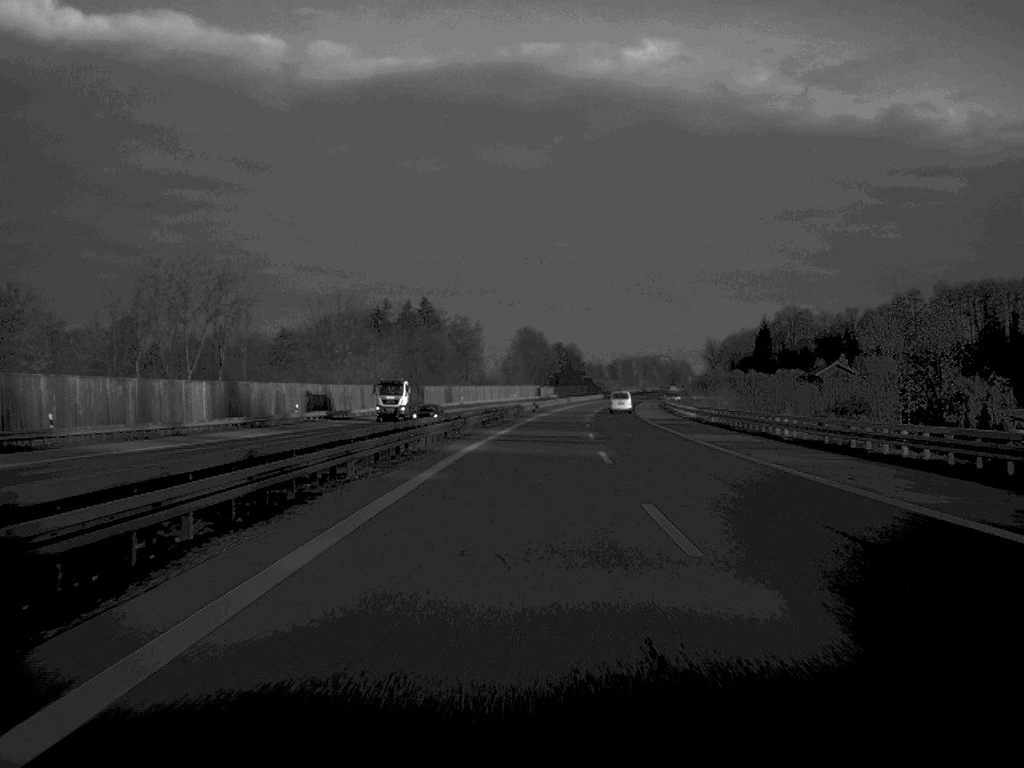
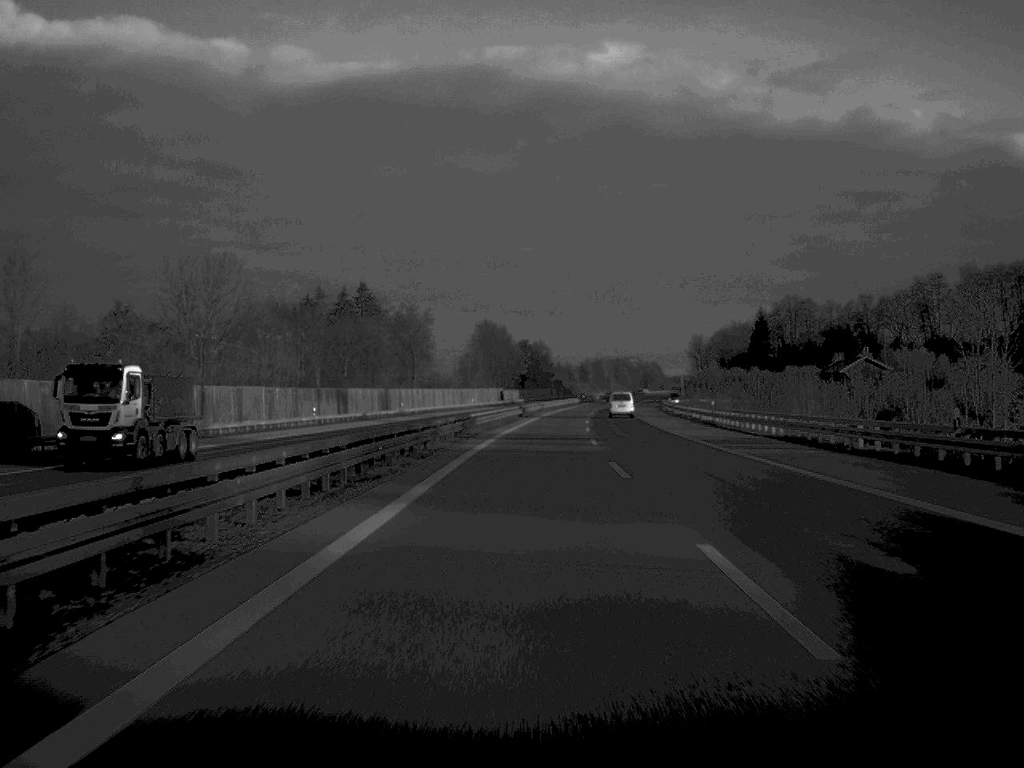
(+0.6, +40.6) m; +2°
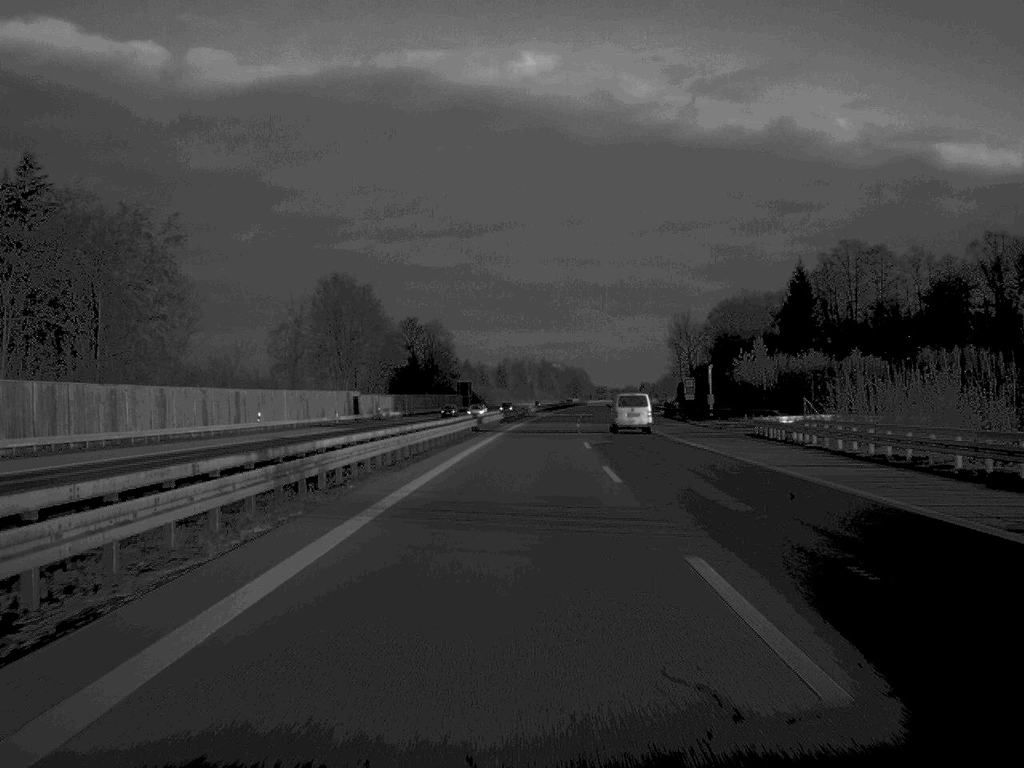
(+3.9, +108.2) m; +4°
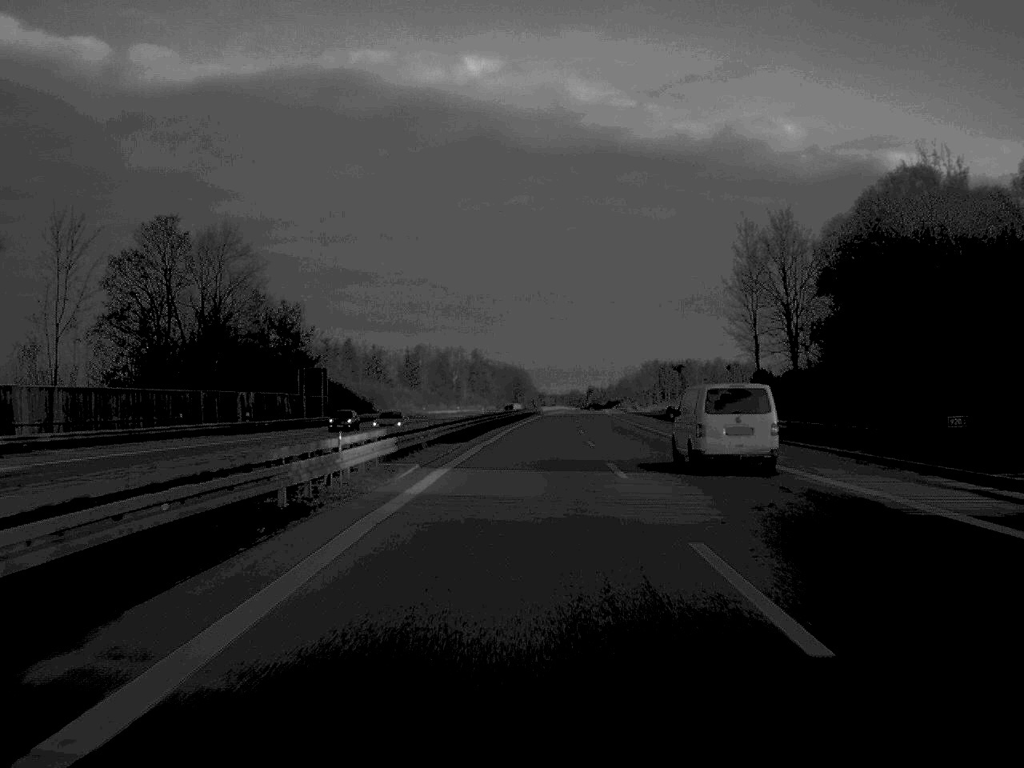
(+2.7, +106.3) m; +3°
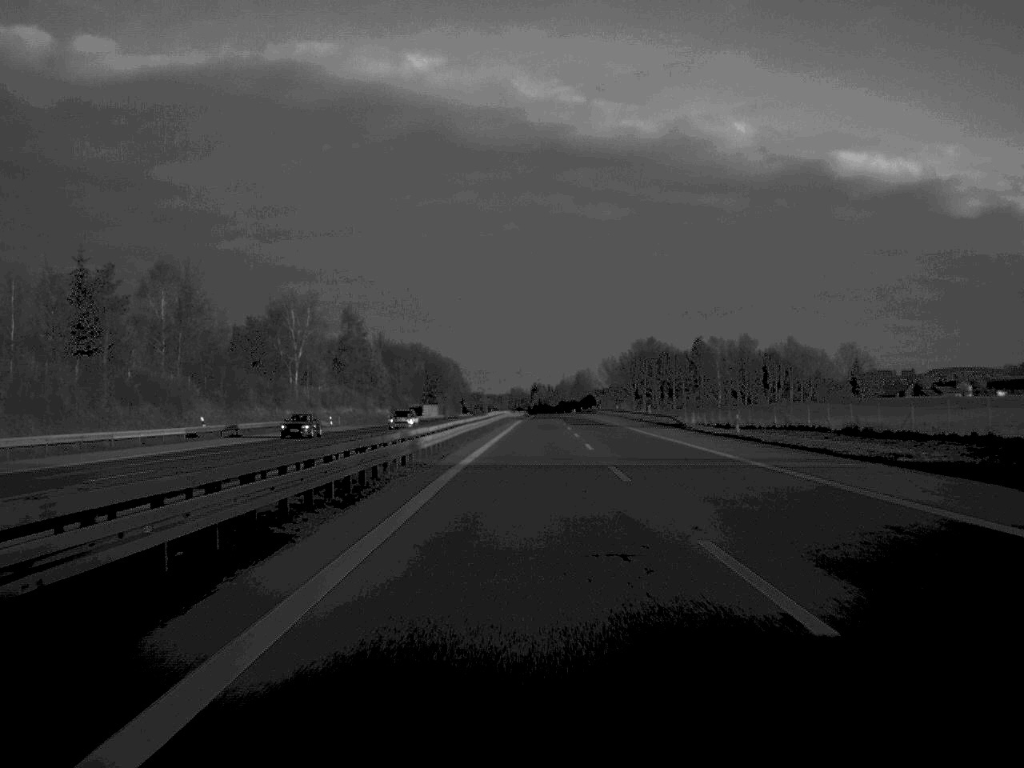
(+3.5, +143.5) m; +3°
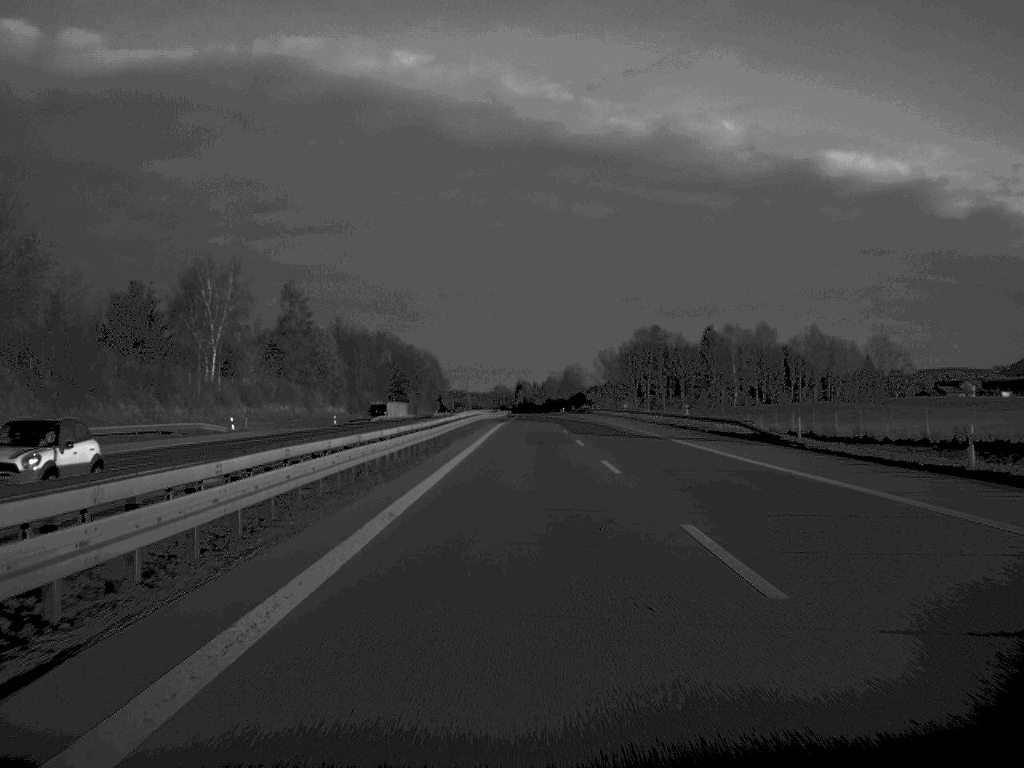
(+0.2, +33.5) m; +1°
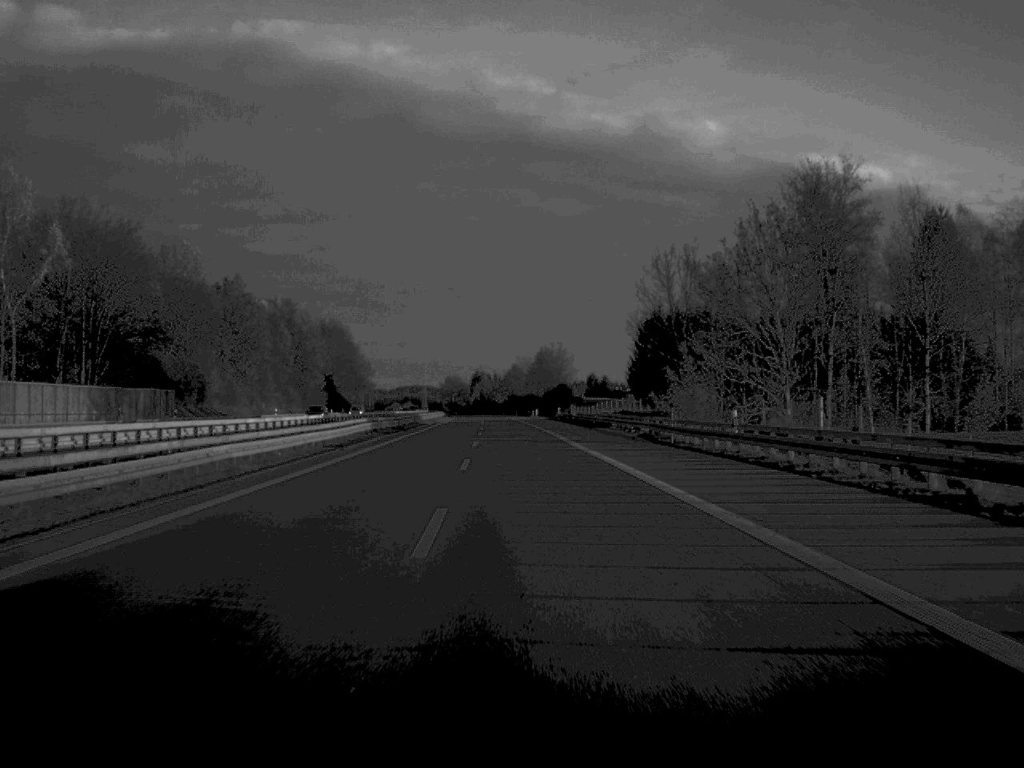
(+2.9, +141.1) m; +1°
